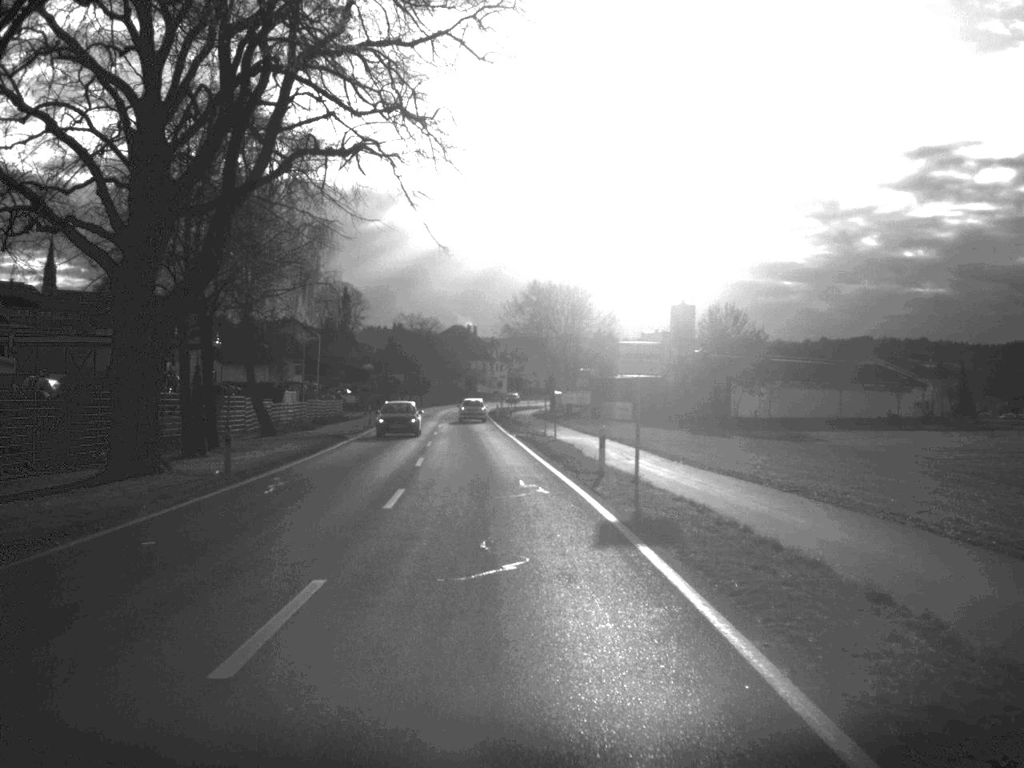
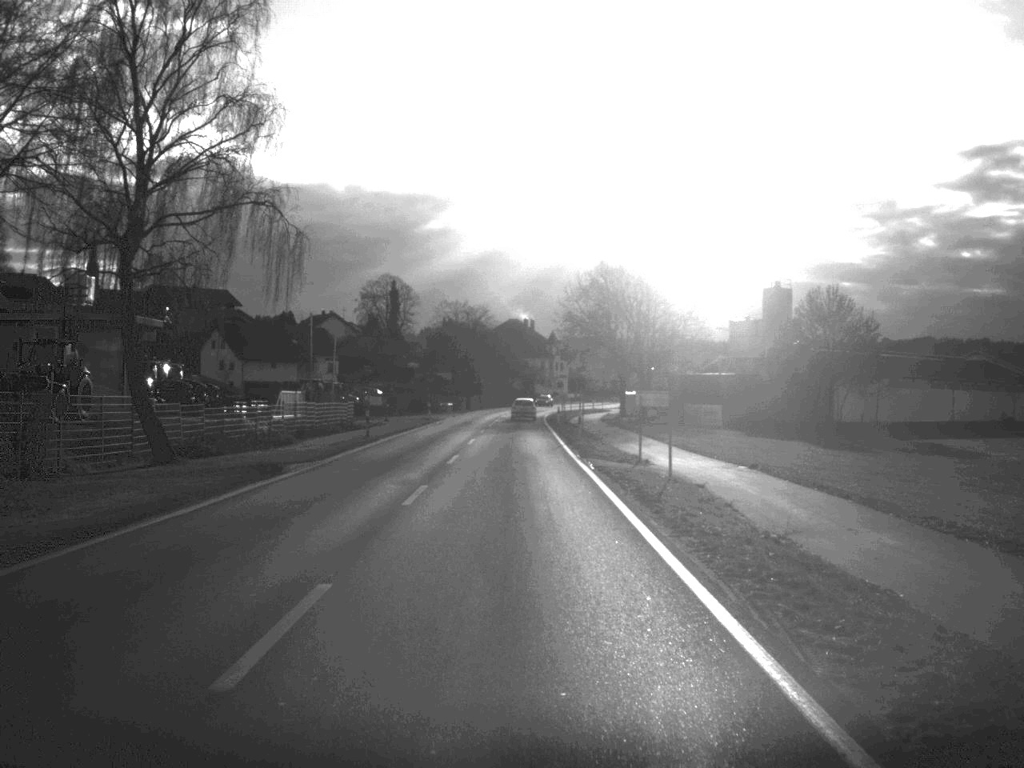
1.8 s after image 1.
(-0.6, +23.7) m; -3°
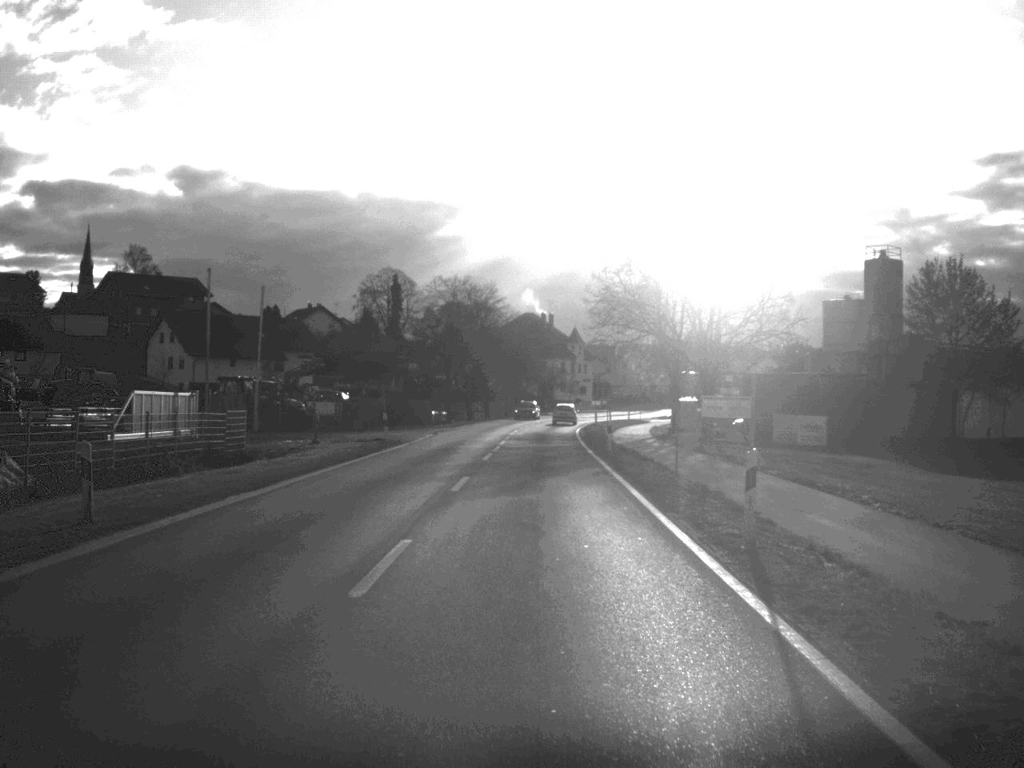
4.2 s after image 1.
(-0.4, +32.6) m; -1°
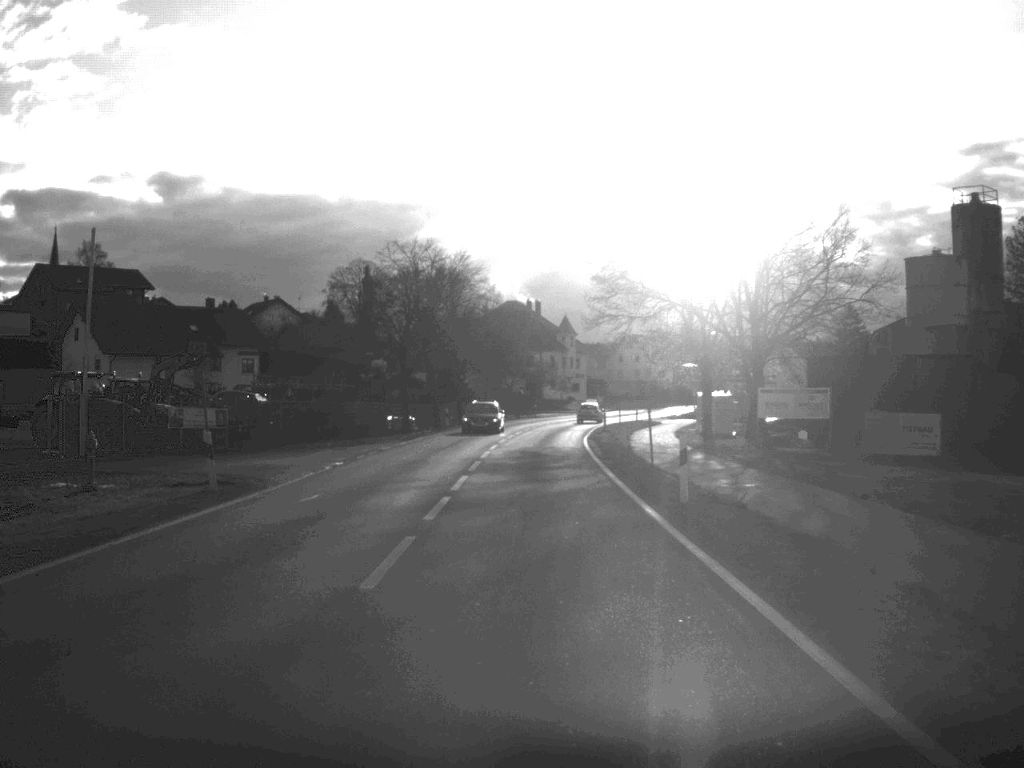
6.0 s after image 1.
(+0.1, +23.5) m; +1°
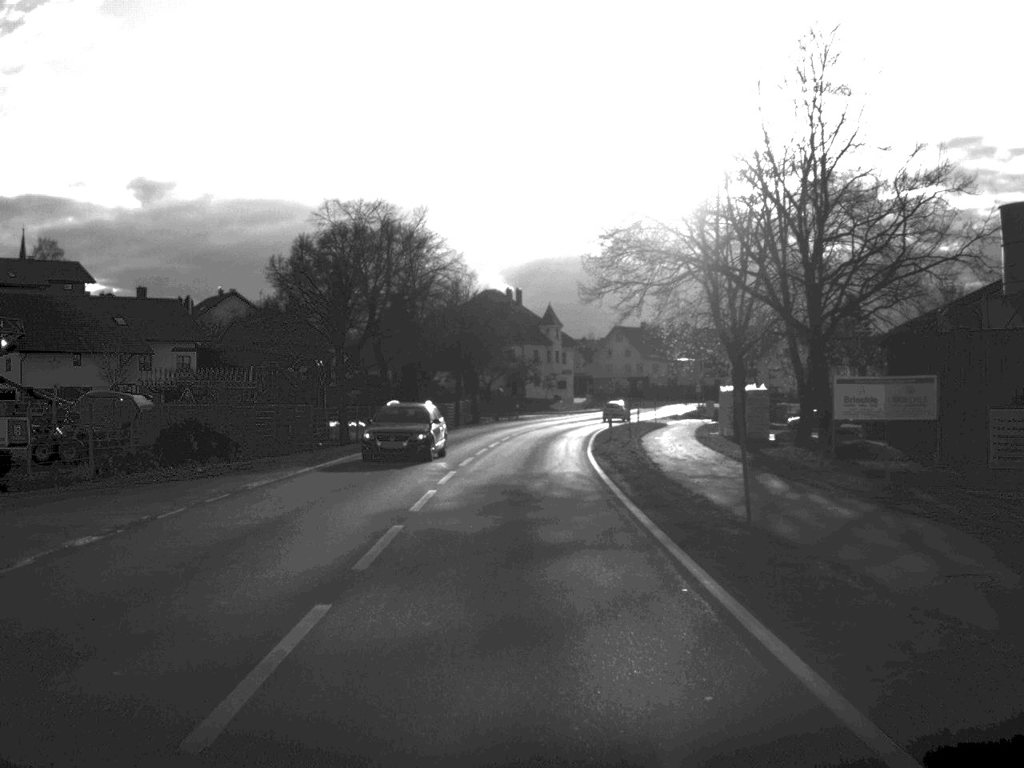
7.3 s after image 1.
(+0.1, +16.9) m; +1°
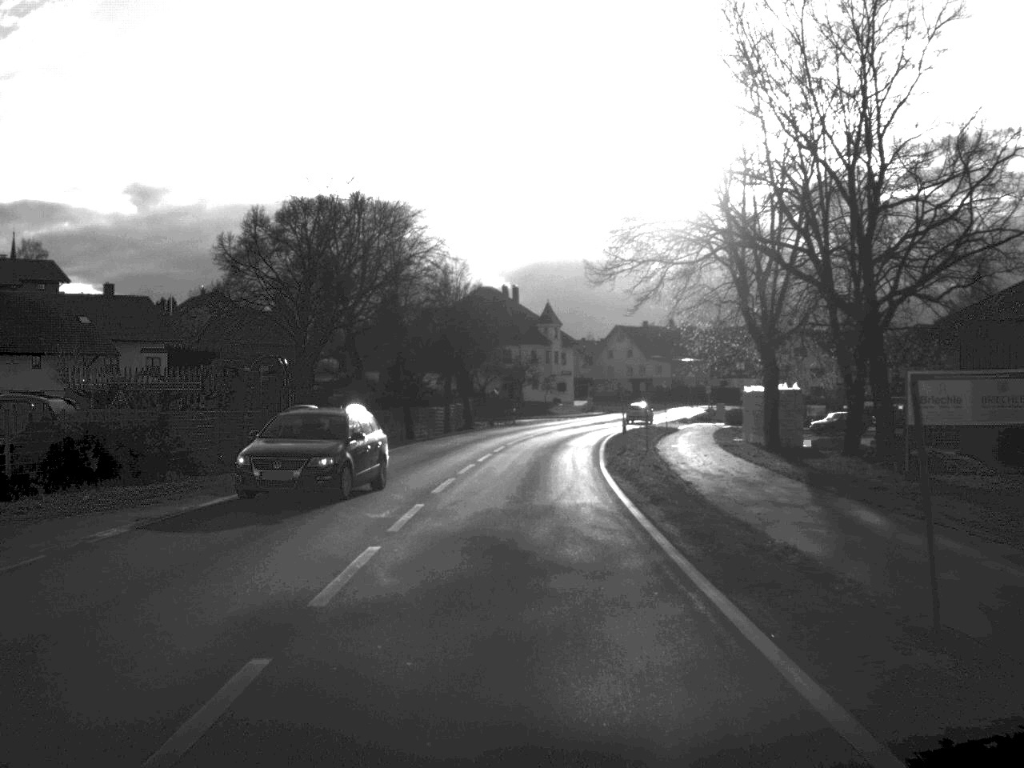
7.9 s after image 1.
(0.0, +8.1) m; 0°
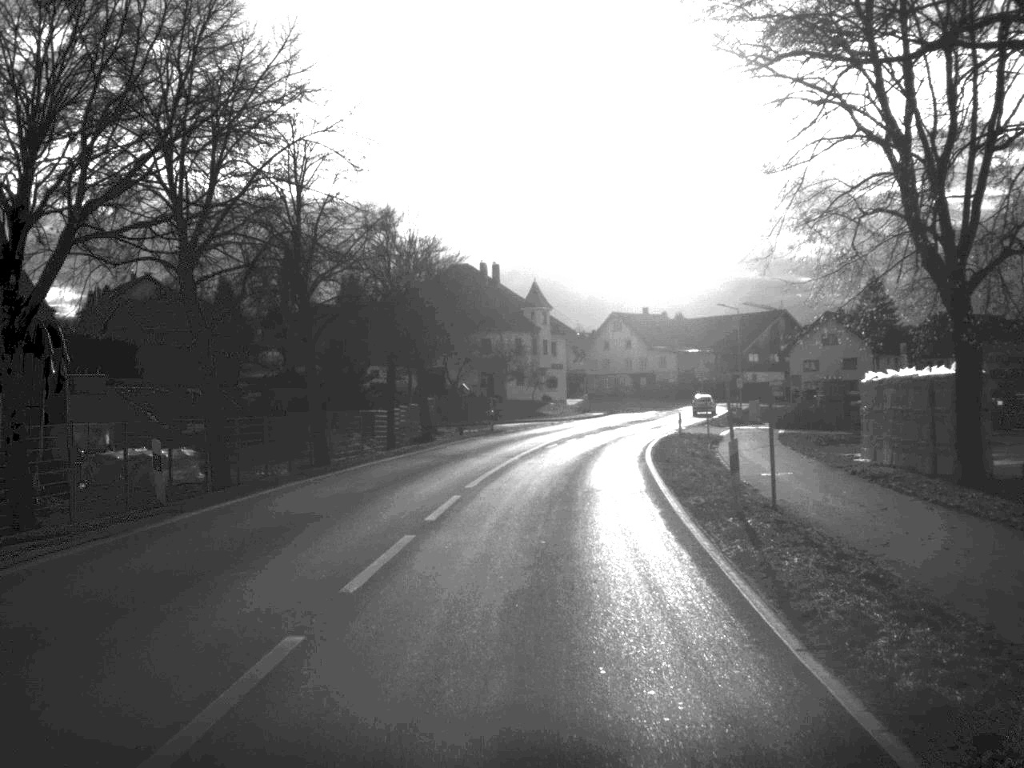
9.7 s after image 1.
(0.0, +23.5) m; +1°
